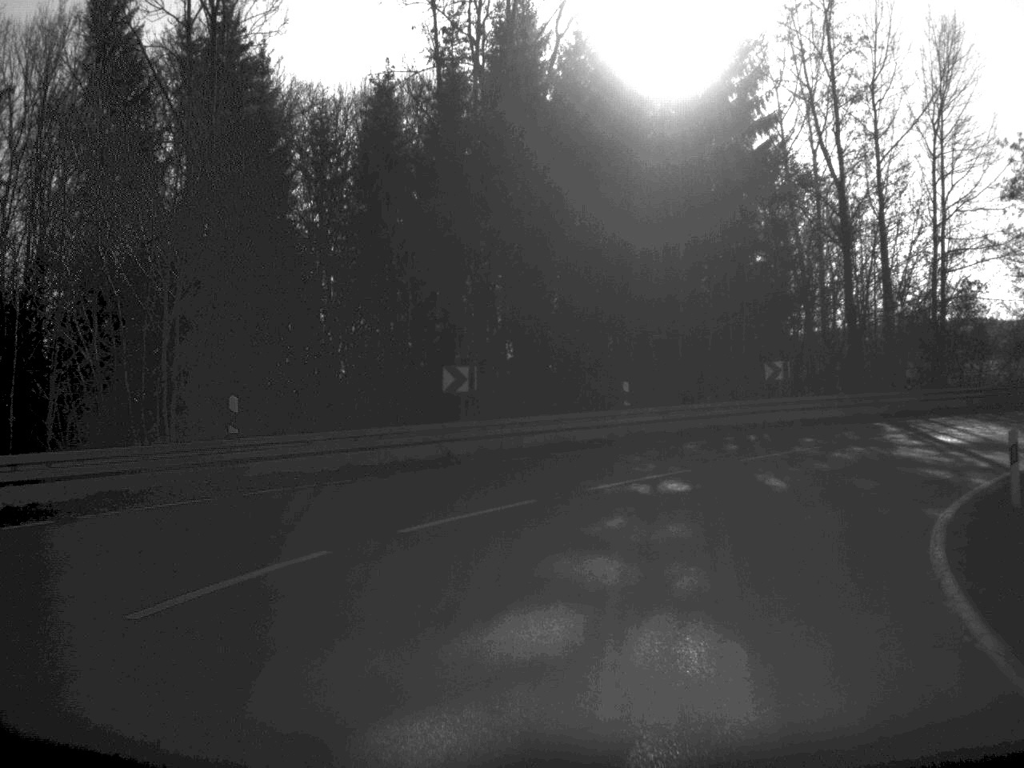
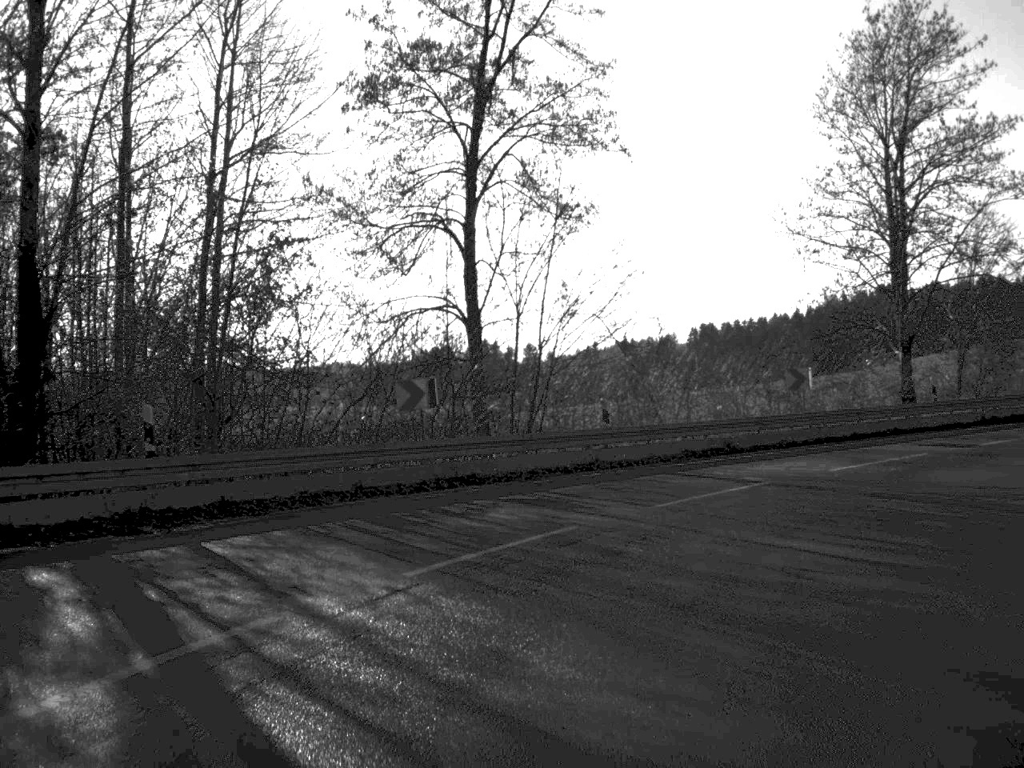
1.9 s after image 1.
(+6.6, +23.2) m; +34°
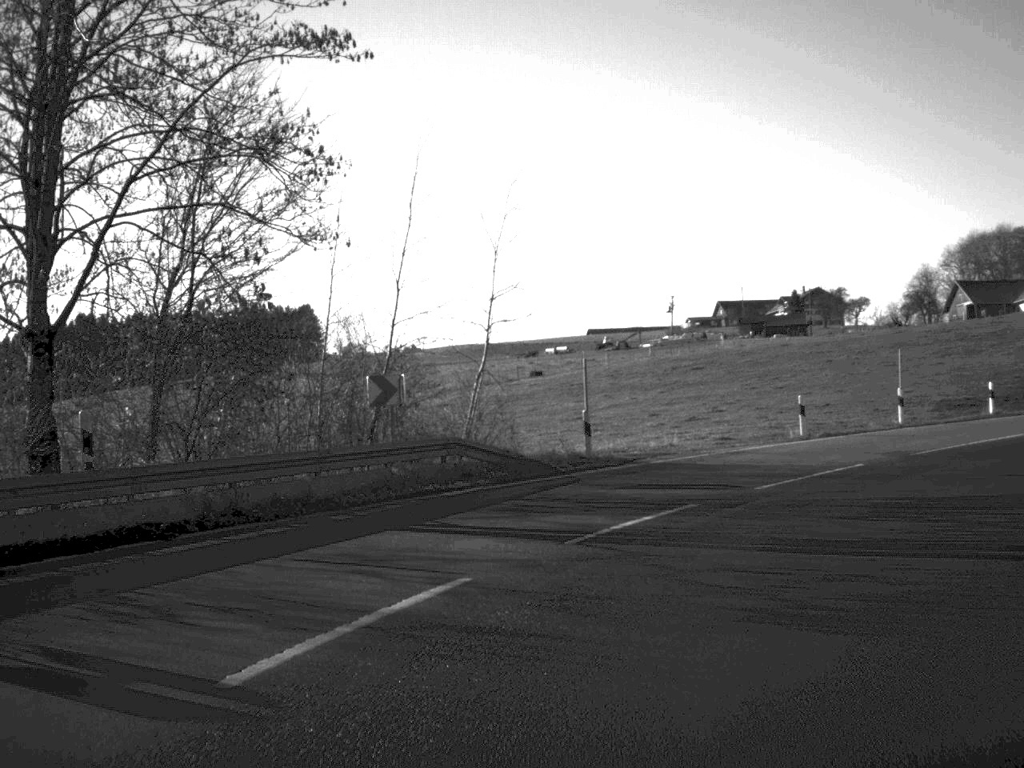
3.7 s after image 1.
(+6.2, +19.9) m; +36°
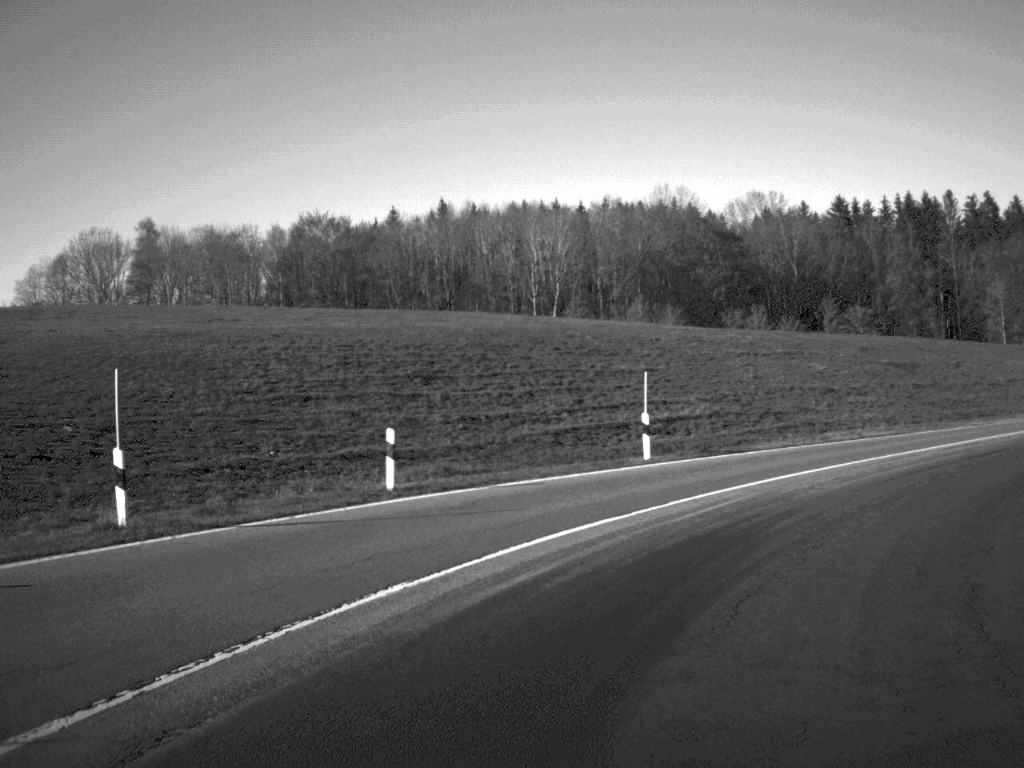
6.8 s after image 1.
(+17.0, +29.2) m; +60°
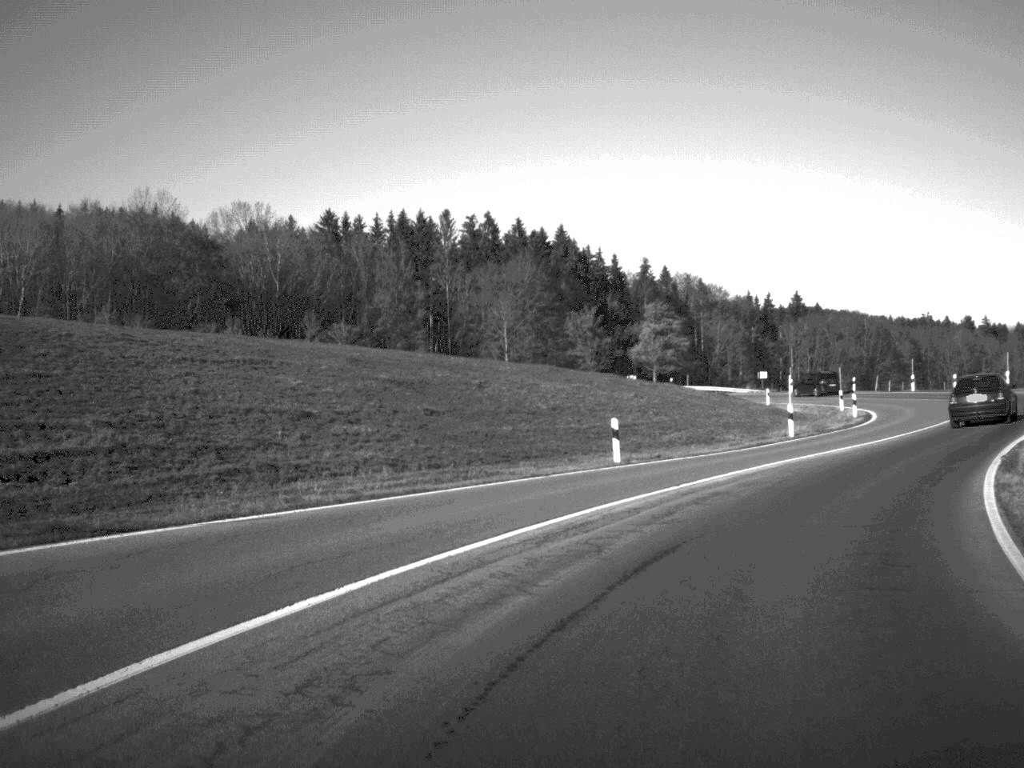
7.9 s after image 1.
(+2.8, +13.5) m; +23°
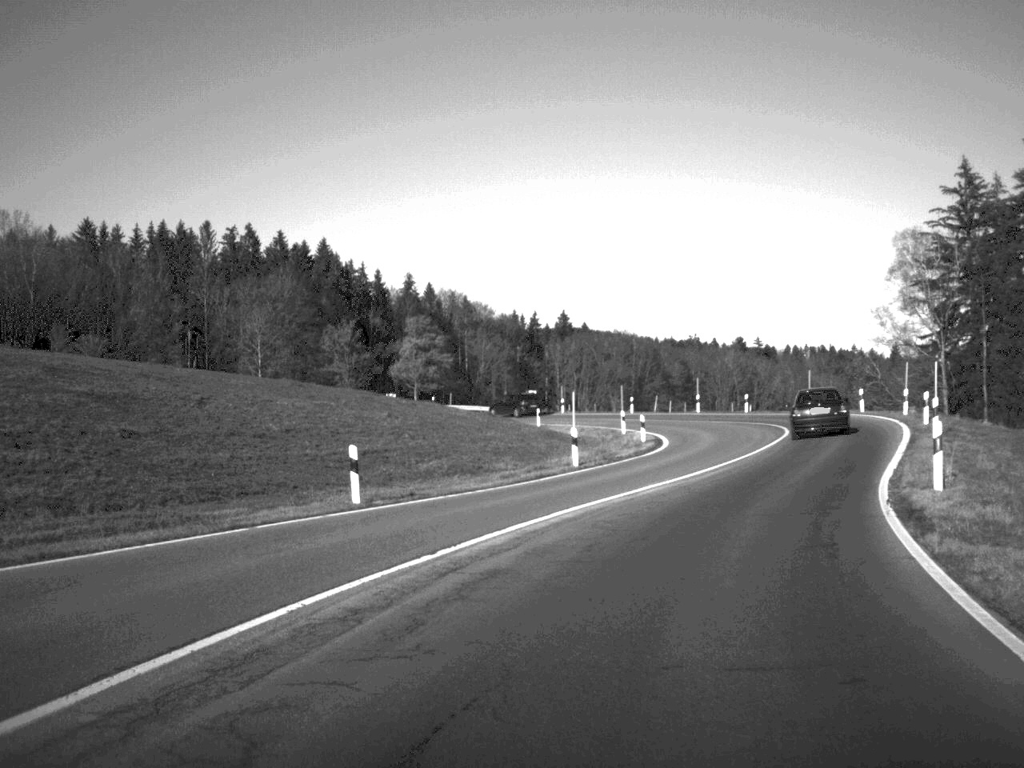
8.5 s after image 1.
(+0.6, +6.8) m; +11°
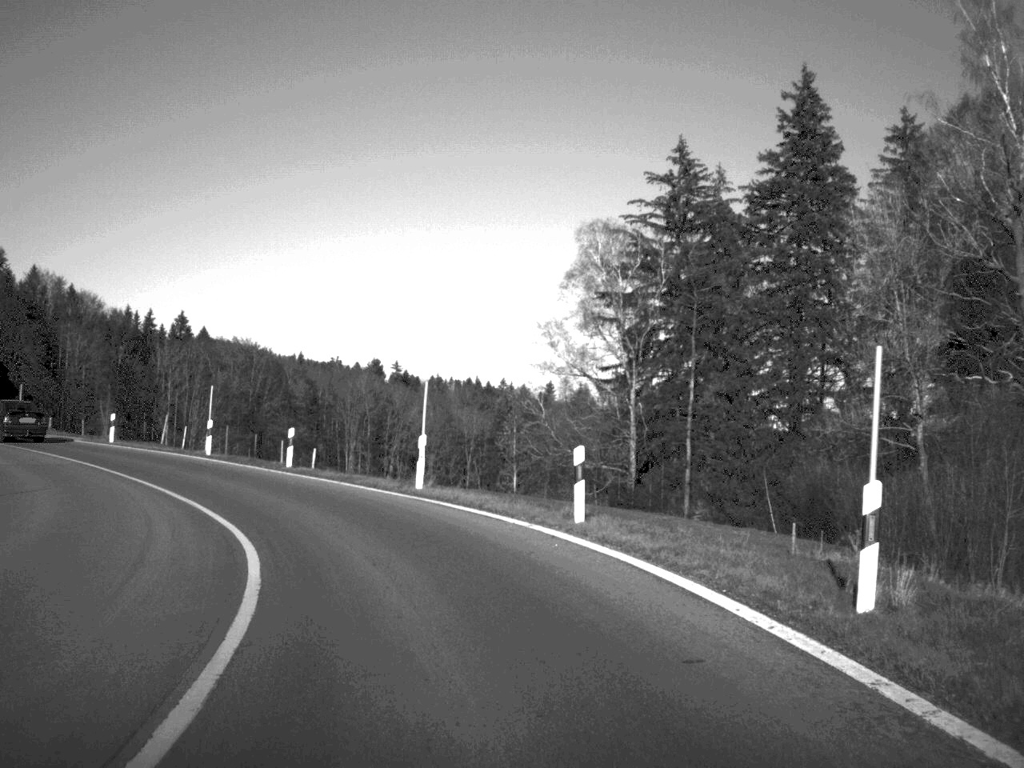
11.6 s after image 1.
(+8.1, +36.3) m; +15°
